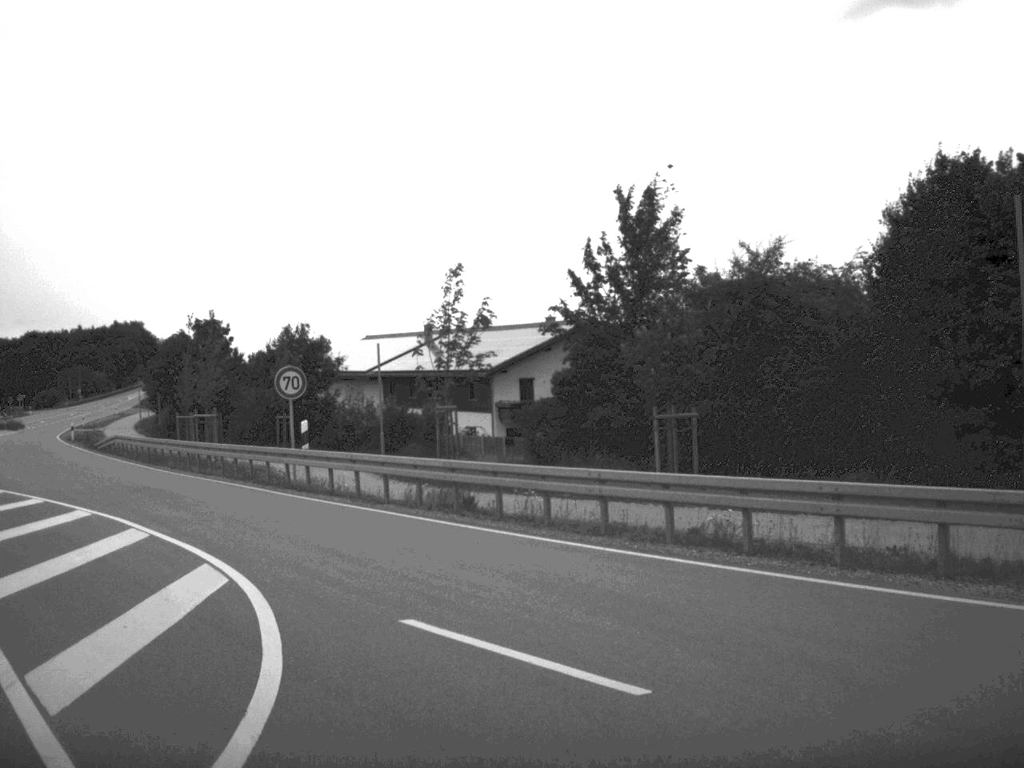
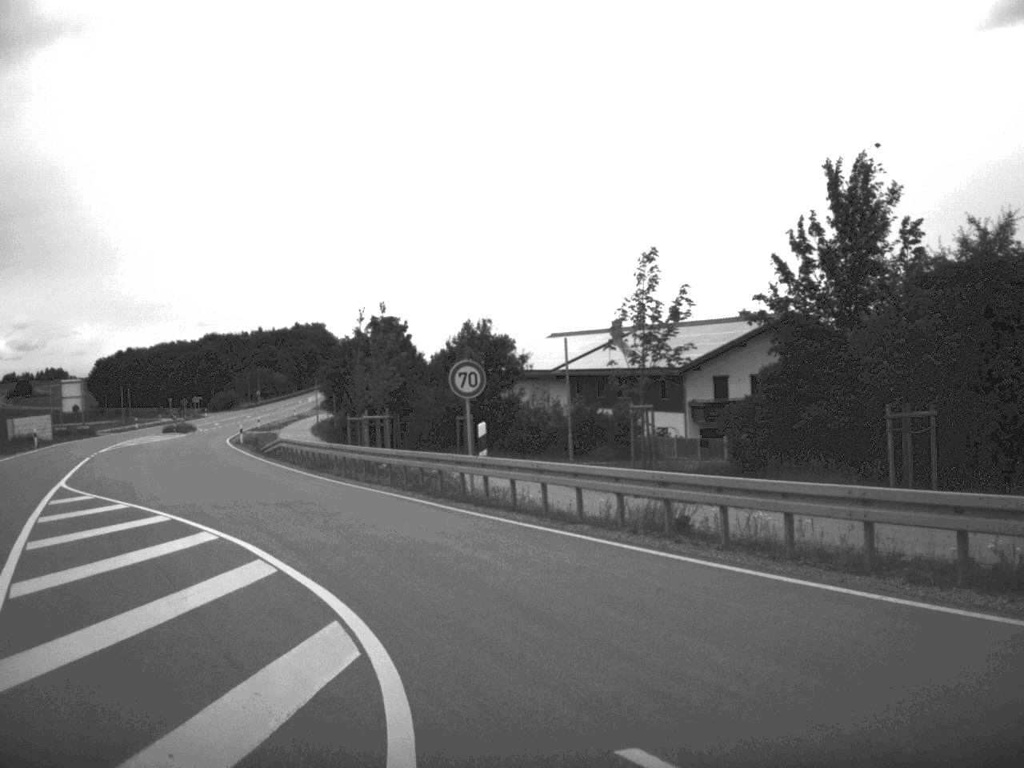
(-0.3, +3.6) m; -8°
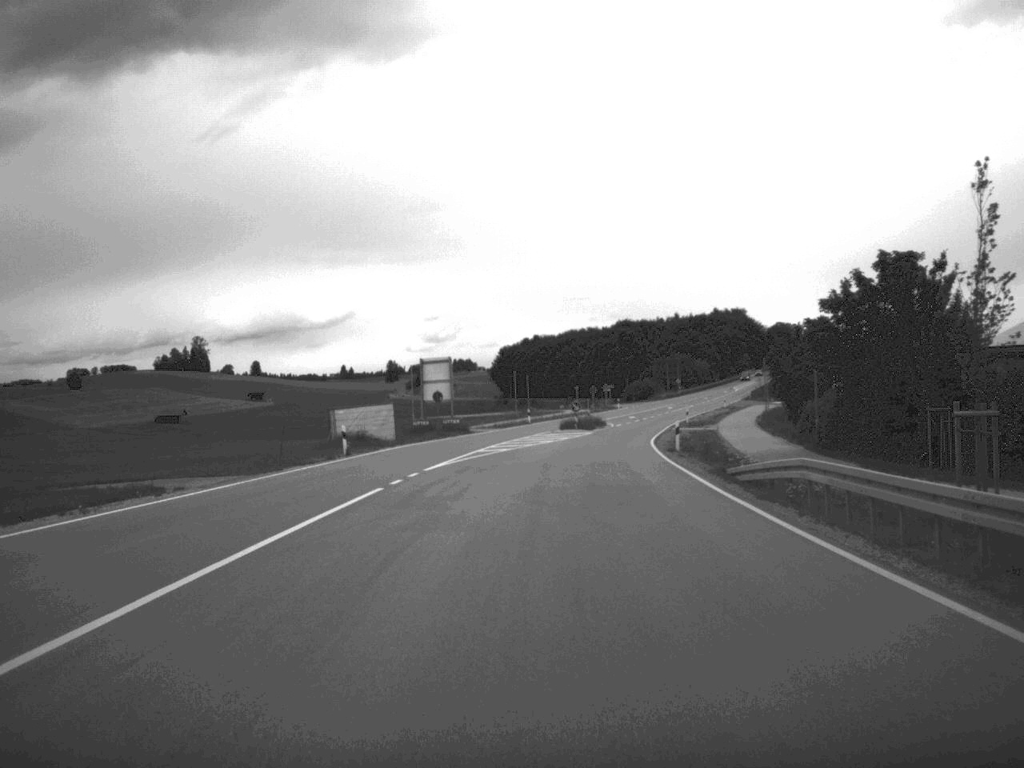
(-6.1, +25.6) m; -18°
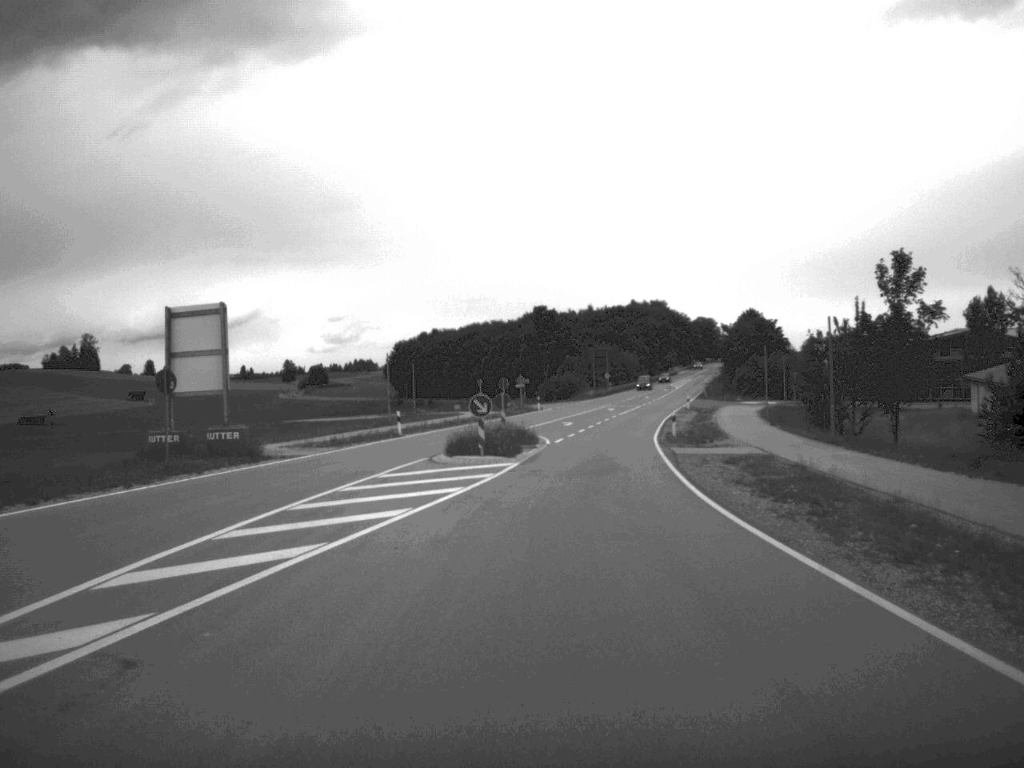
(+1.3, +39.3) m; +4°
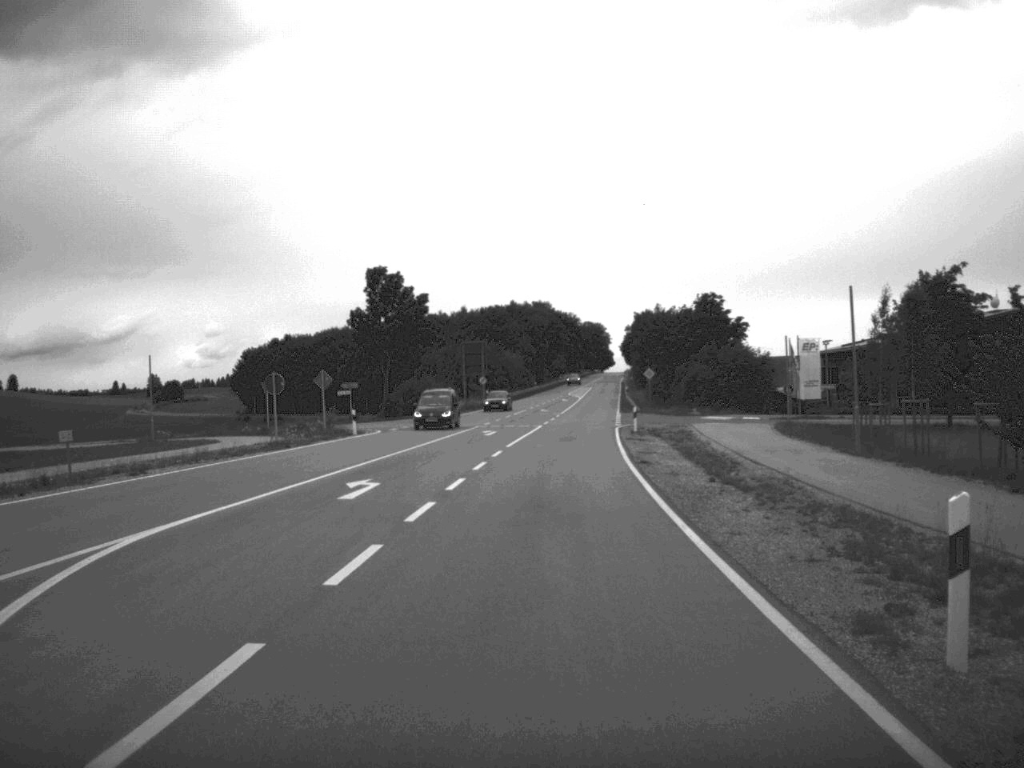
(+2.7, +46.0) m; +5°
